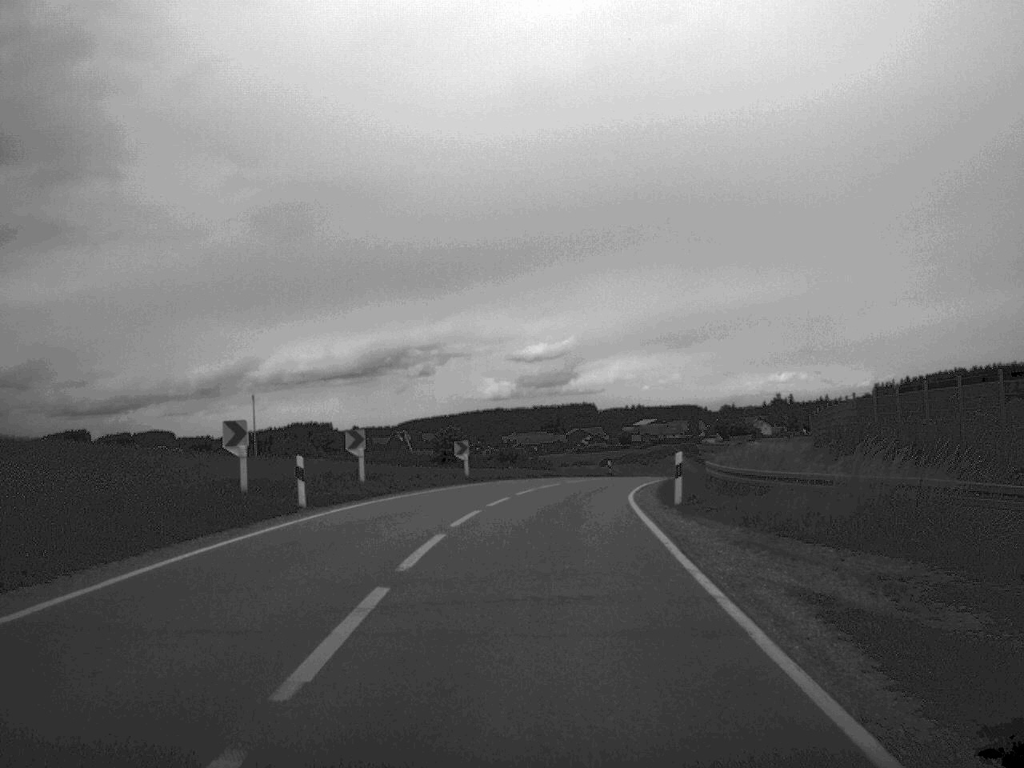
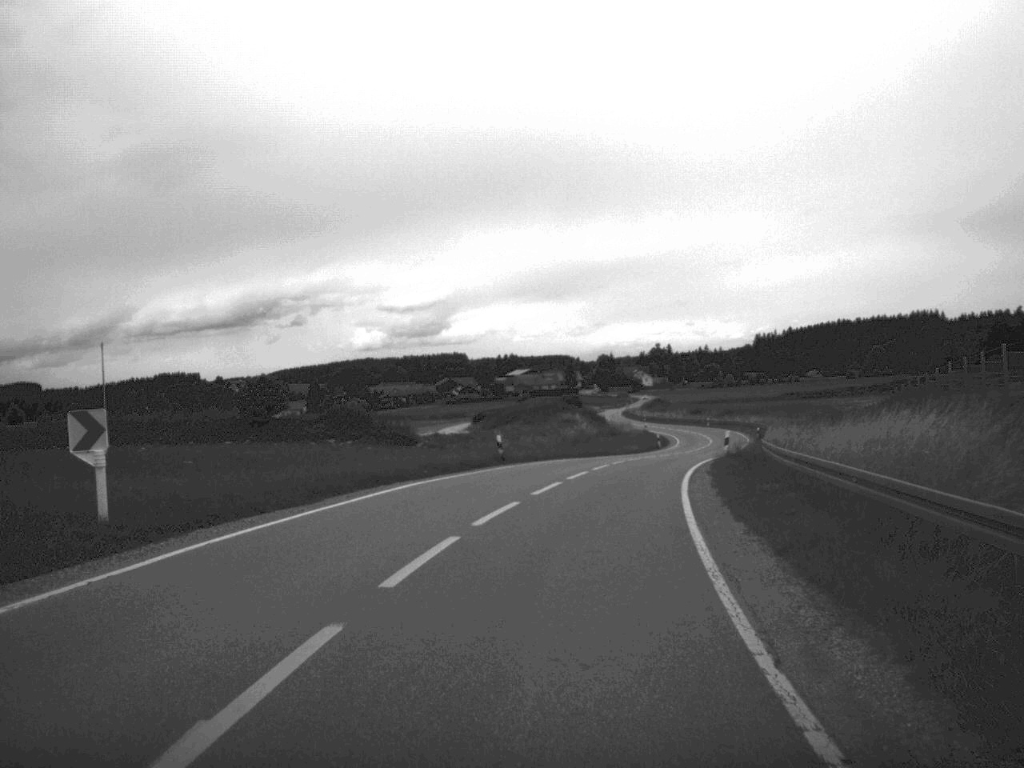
(+1.3, +32.0) m; +6°
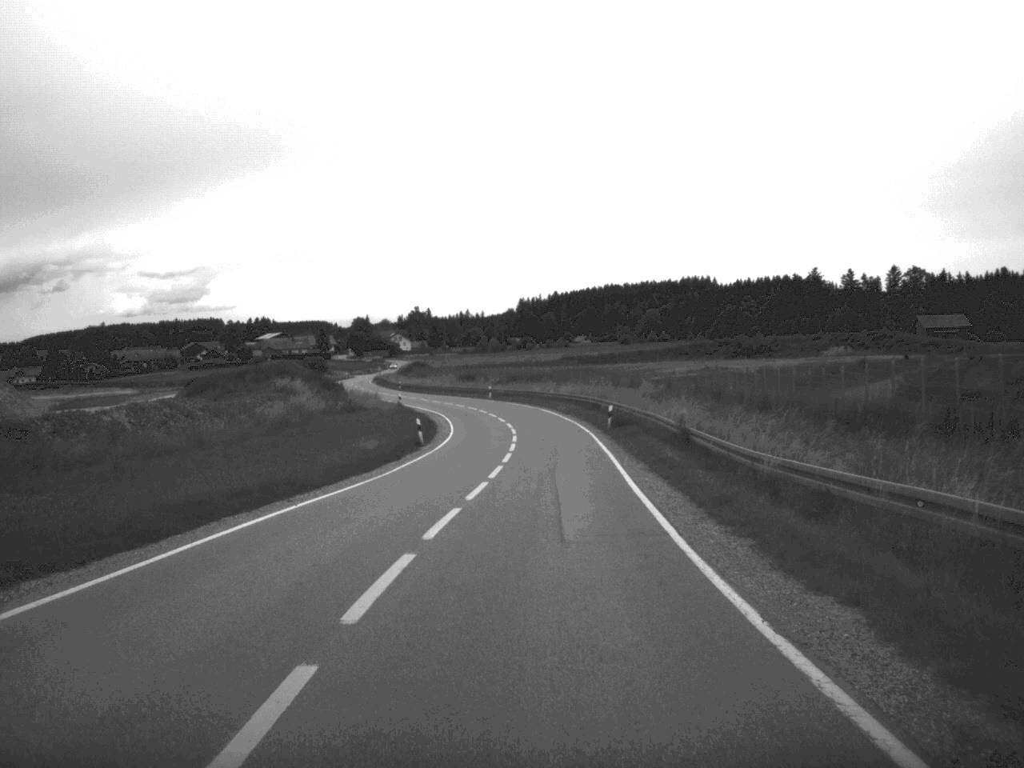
(+4.1, +42.4) m; +11°
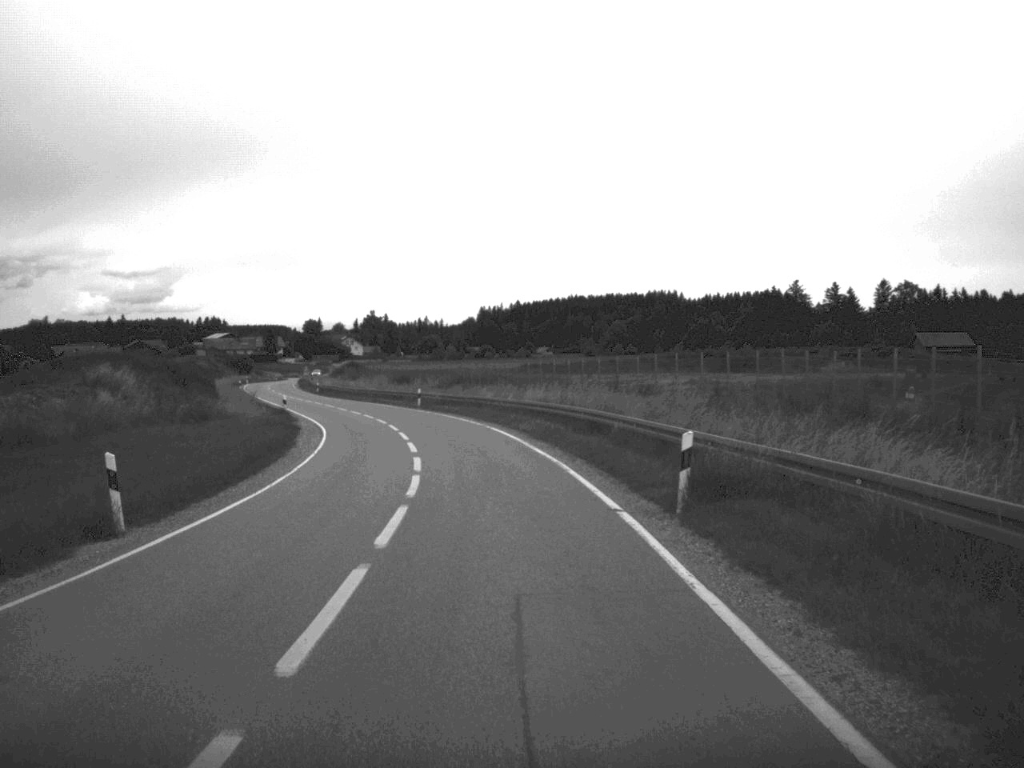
(+0.6, +31.3) m; +2°
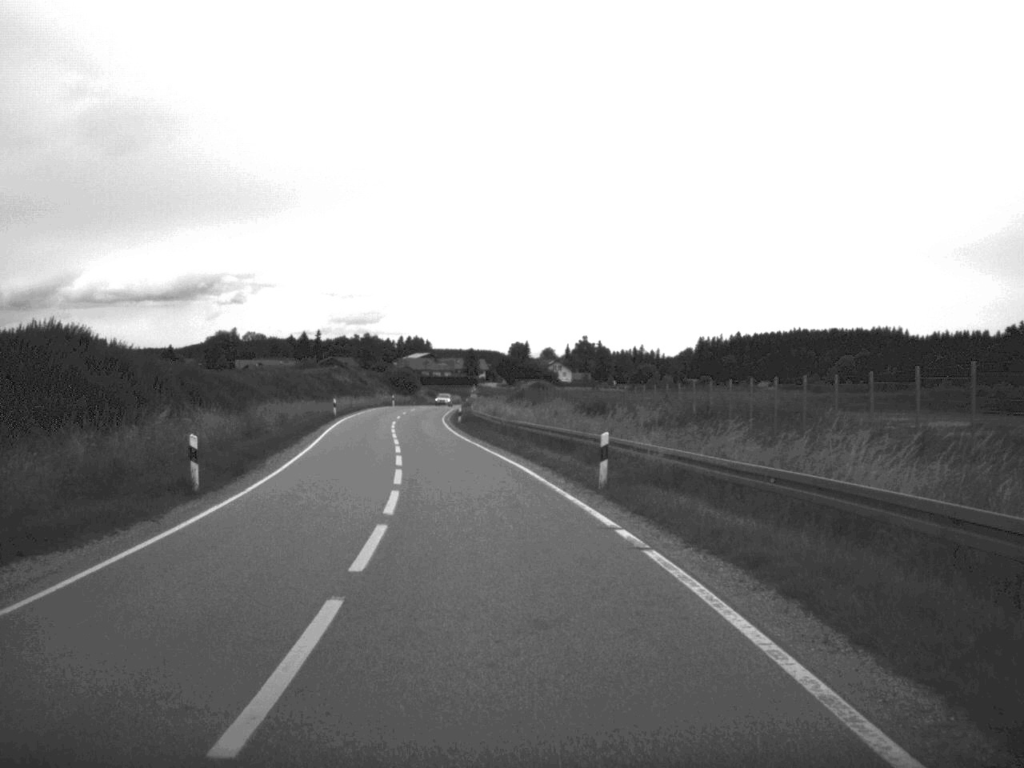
(-3.0, +43.5) m; -10°
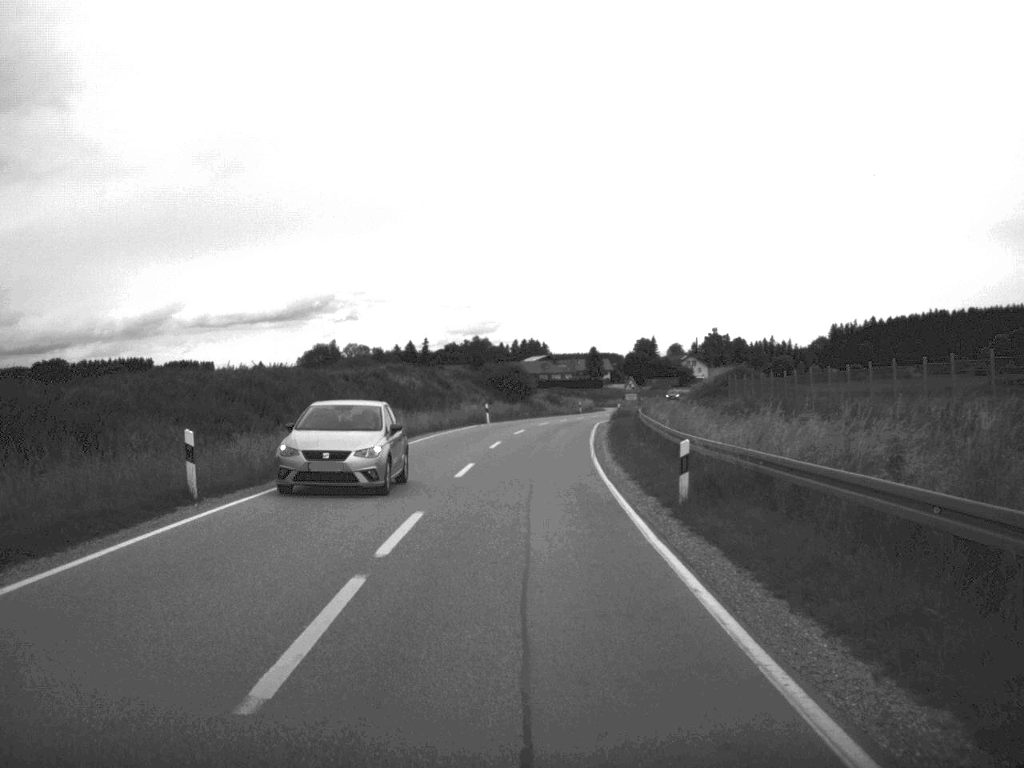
(-4.0, +52.6) m; -5°
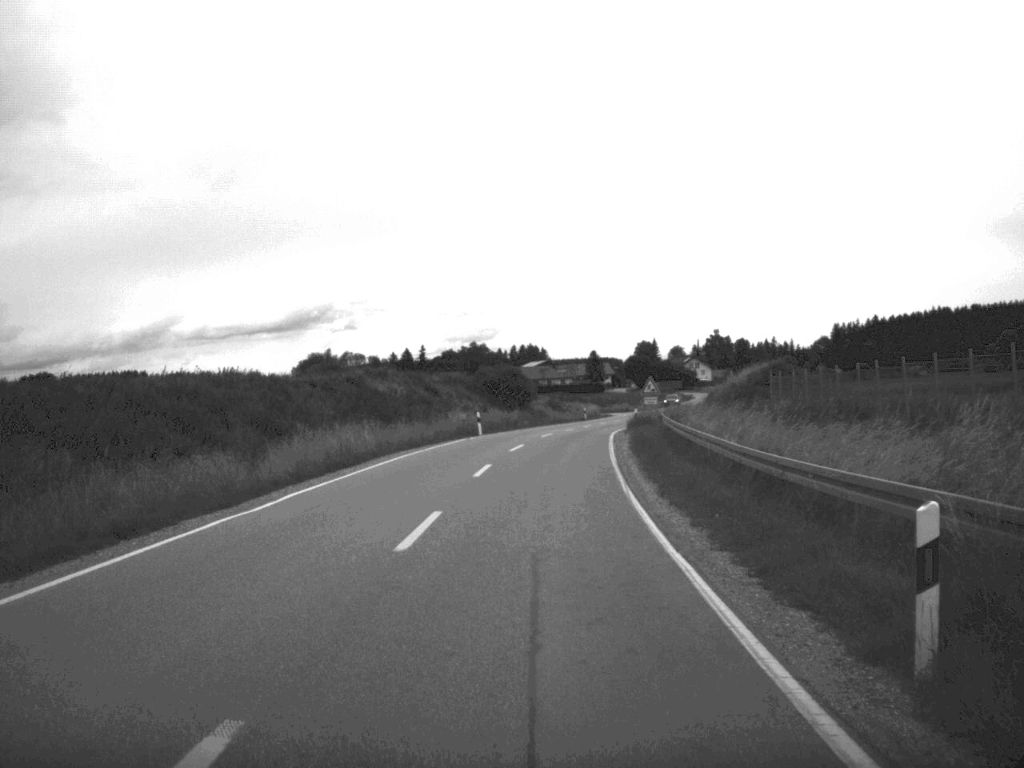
(0.0, +10.8) m; 0°
